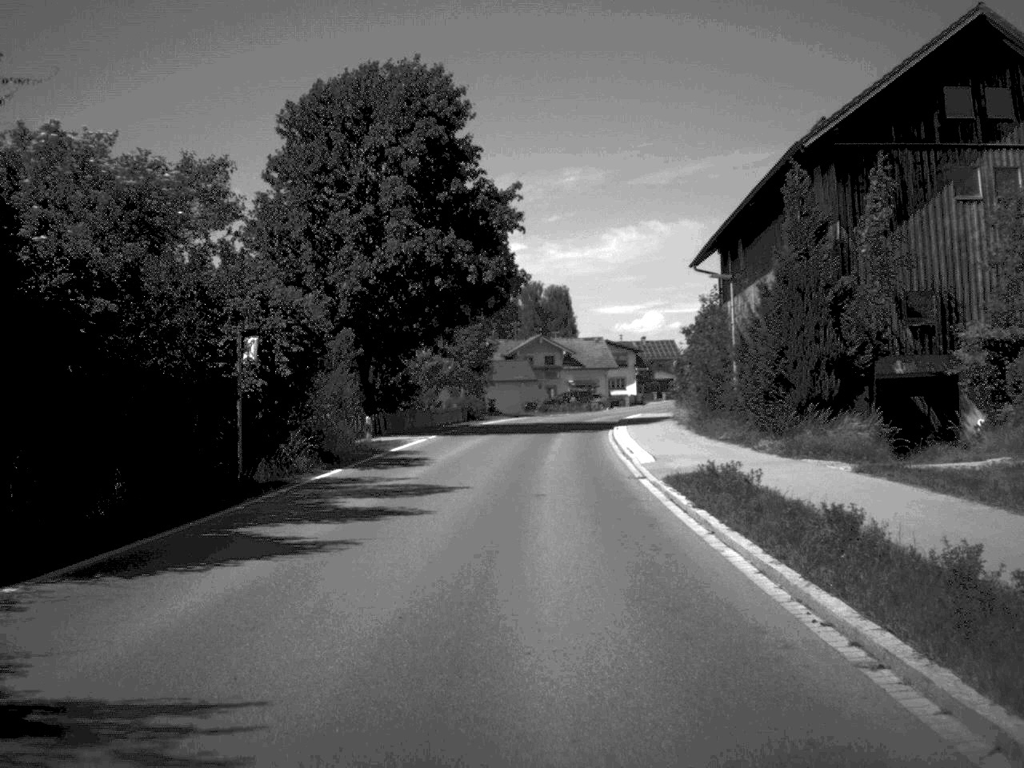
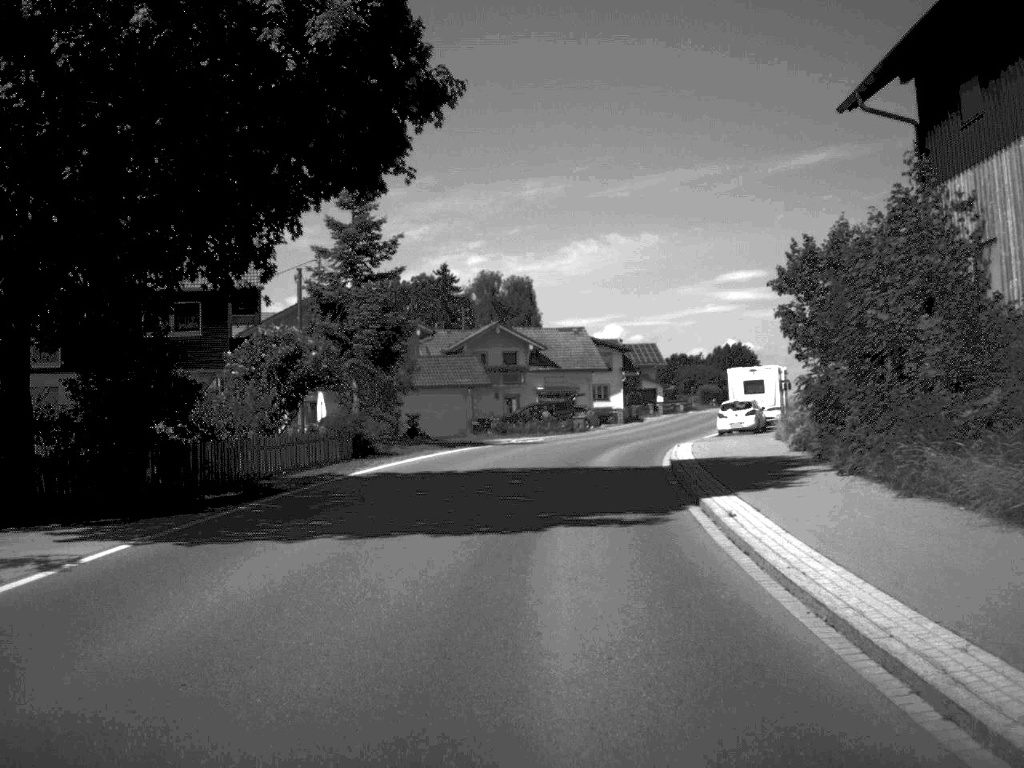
(+0.4, +31.6) m; +2°
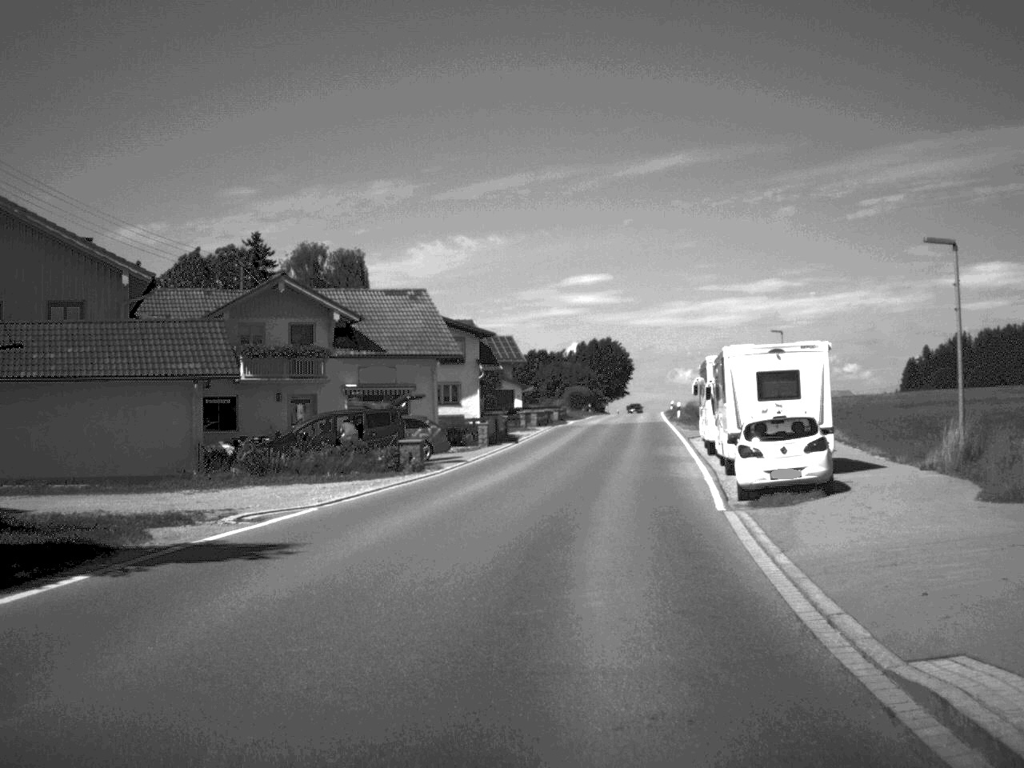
(+1.3, +29.8) m; +7°
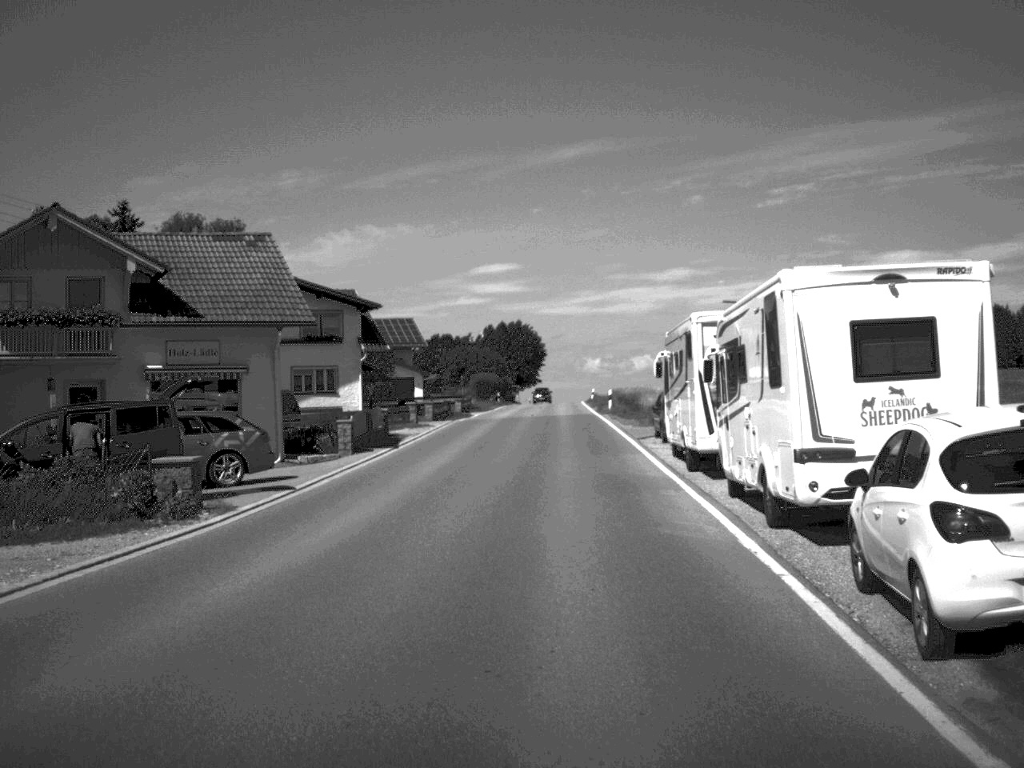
(+0.5, +14.3) m; +4°
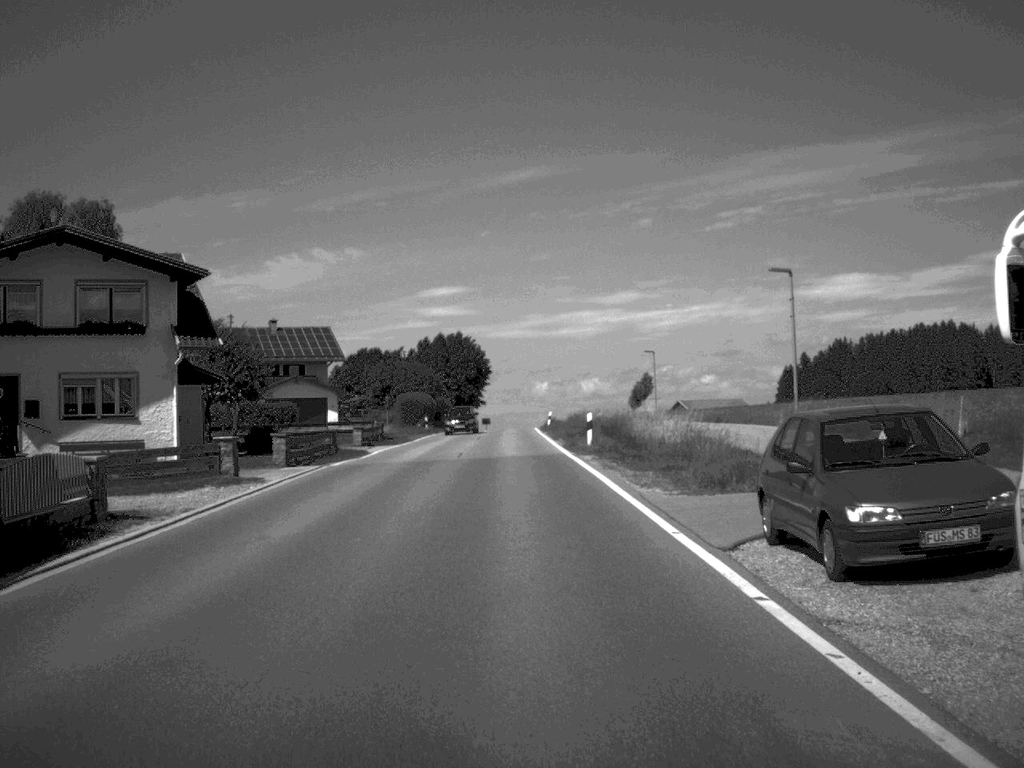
(+0.6, +23.3) m; +2°
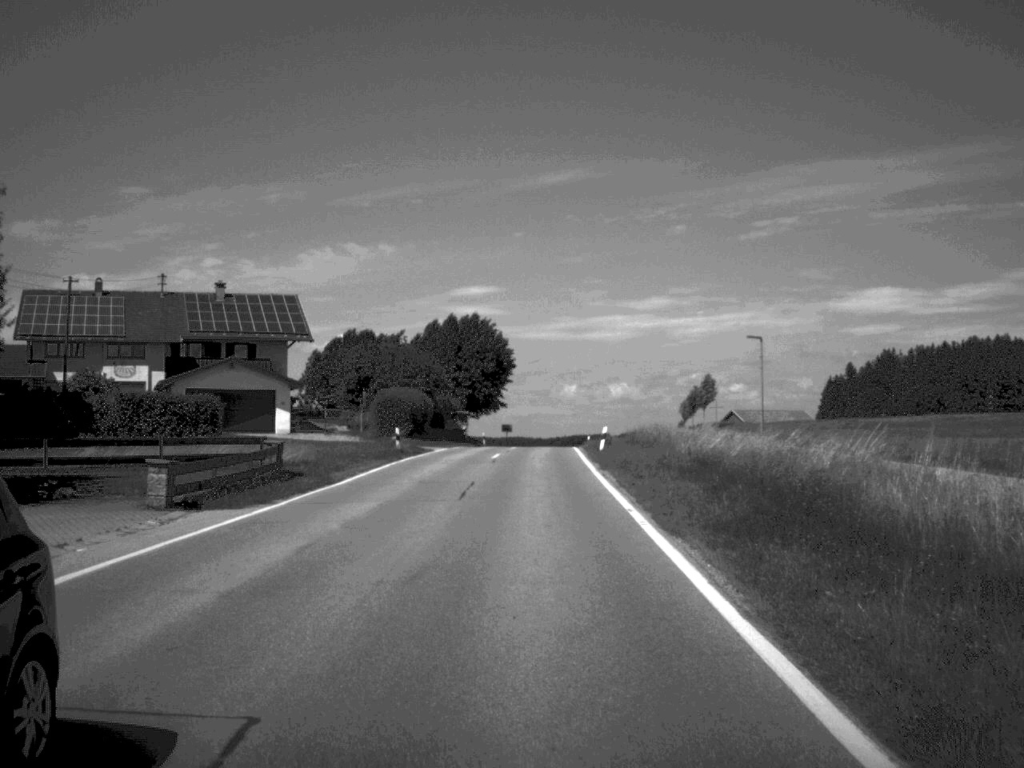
(-0.4, +30.4) m; -1°
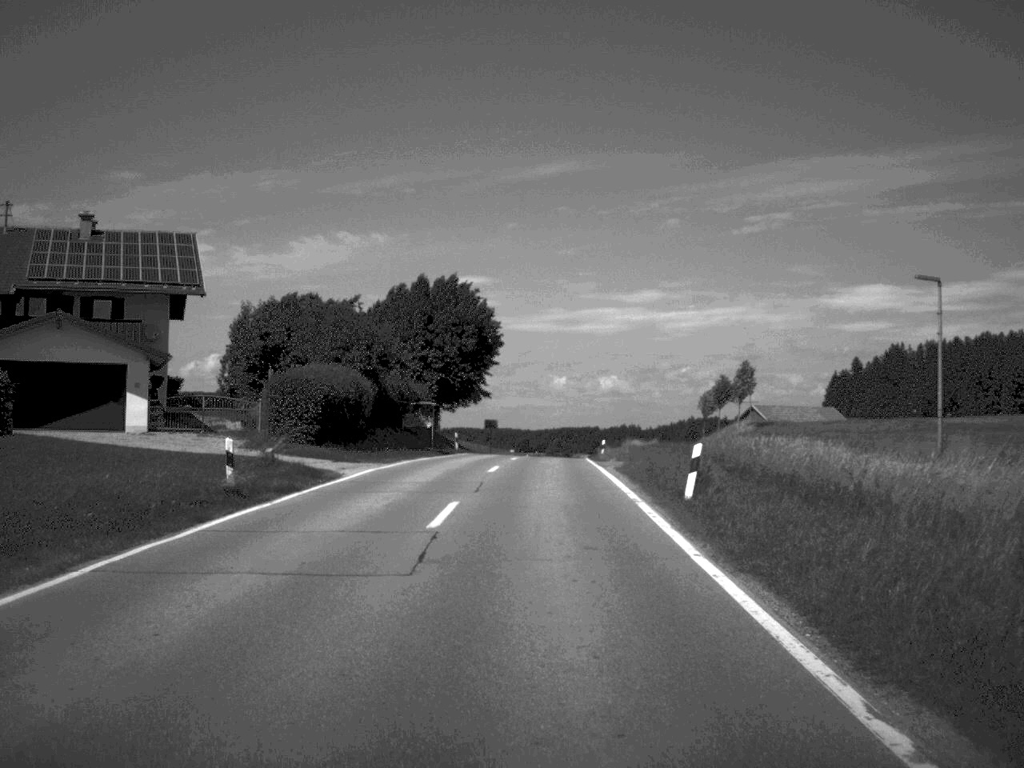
(0.0, +25.4) m; 0°
